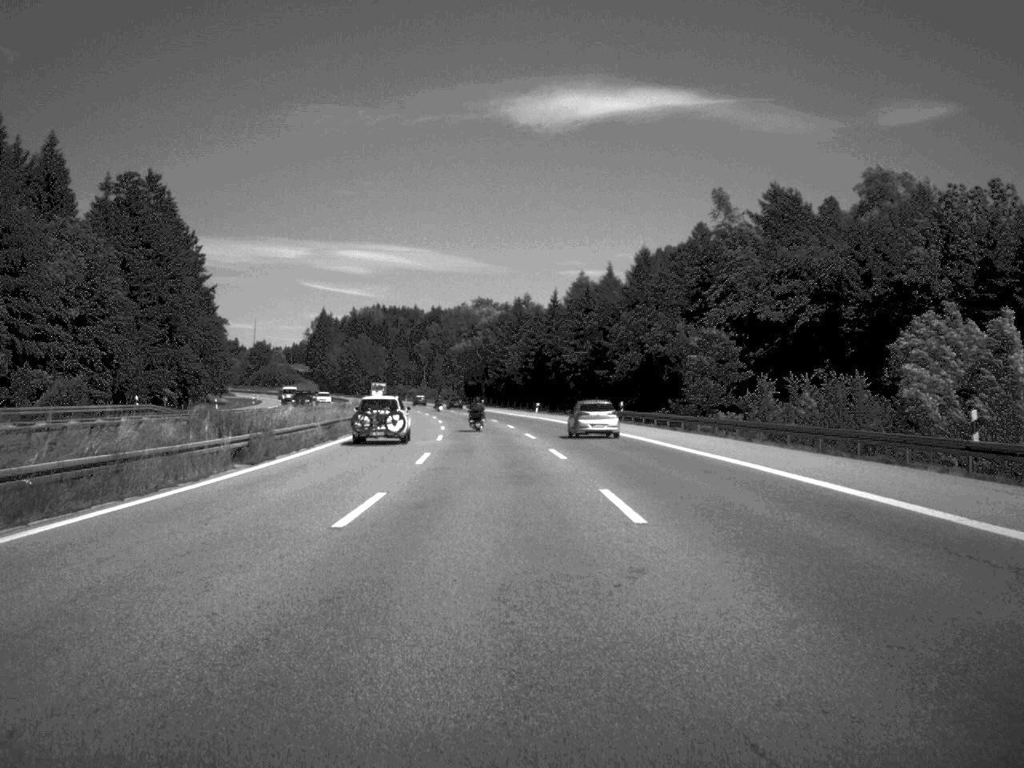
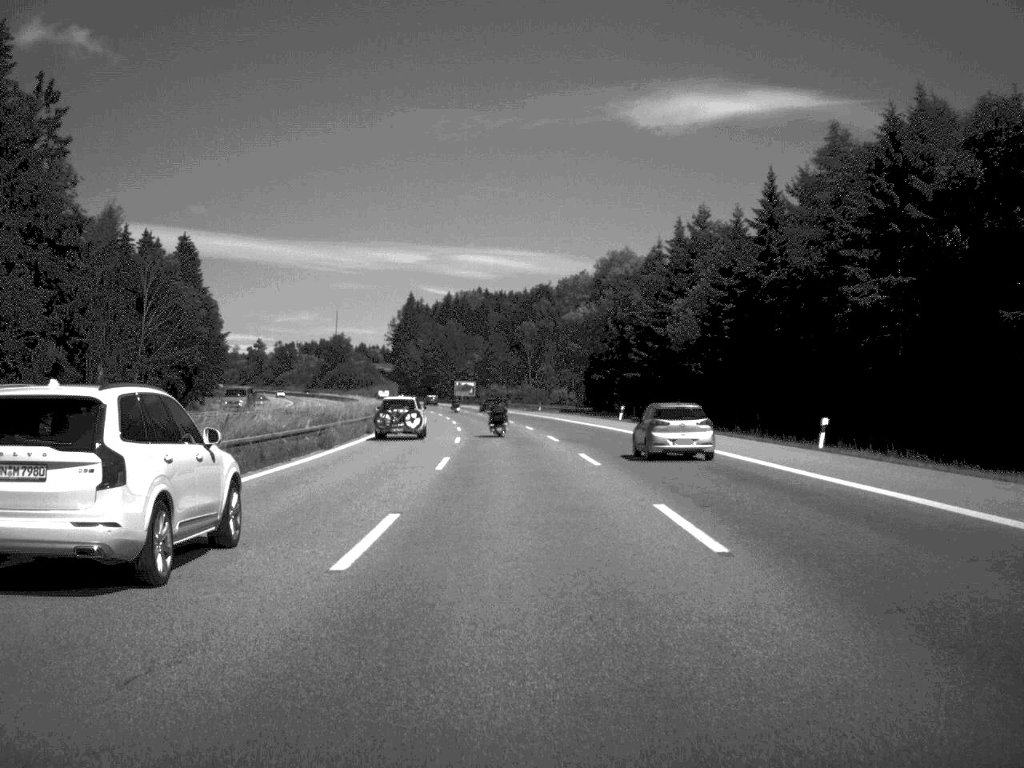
(-4.4, +88.9) m; -6°
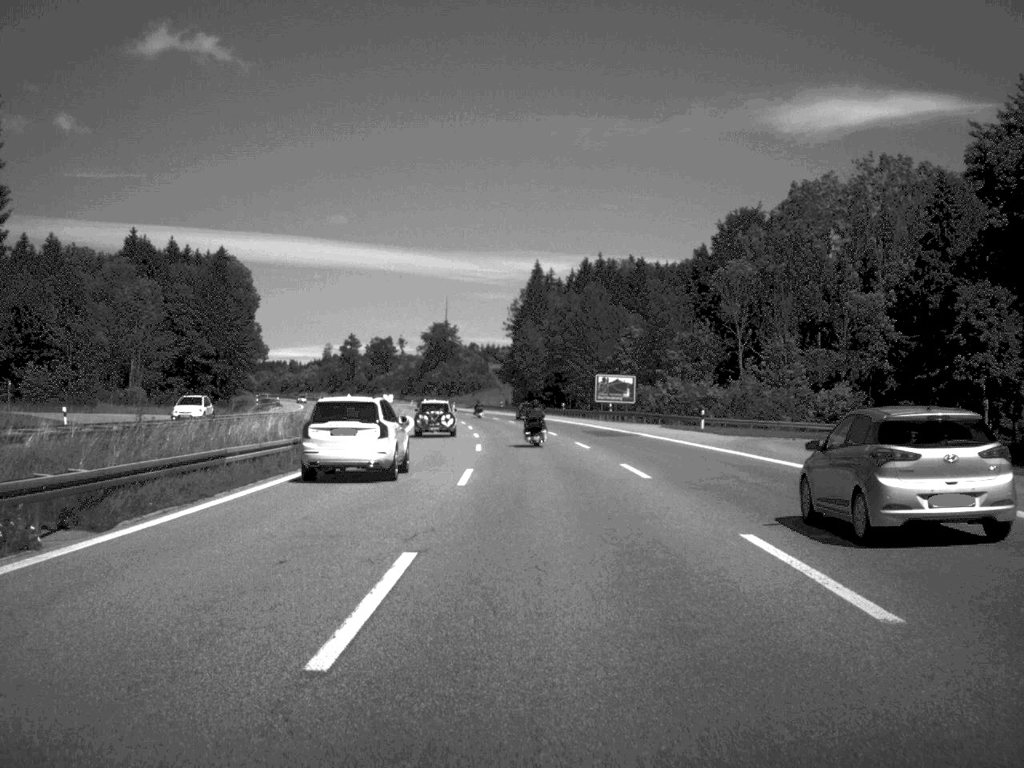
(-5.7, +106.7) m; -7°
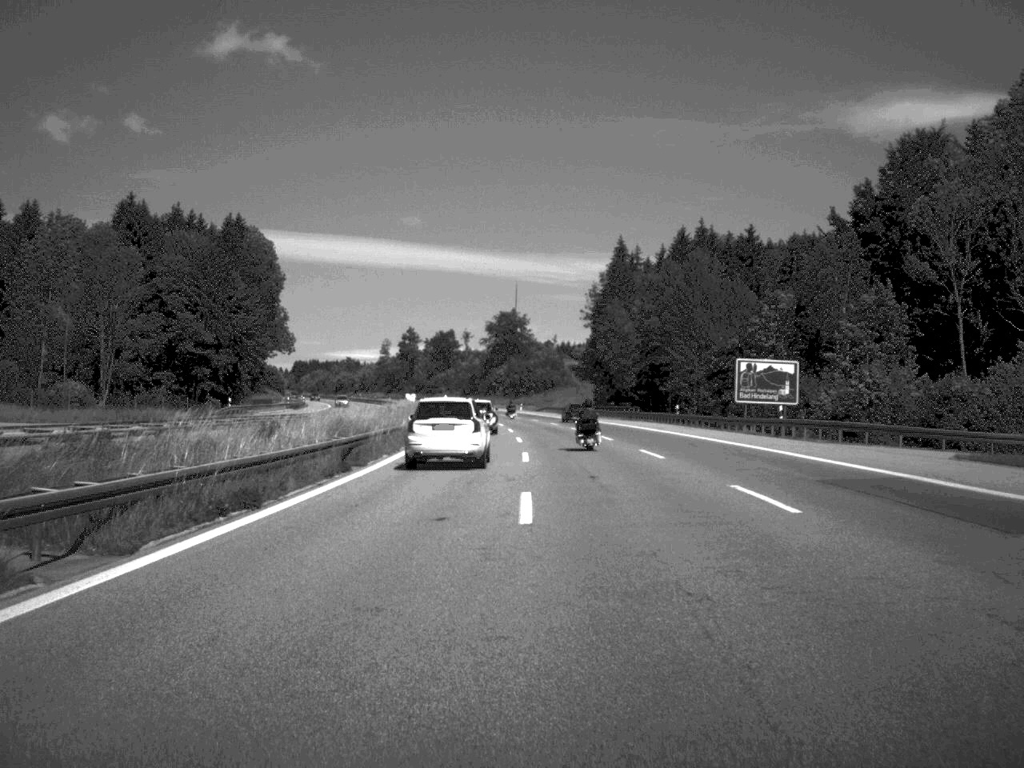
(-1.3, +42.7) m; -3°
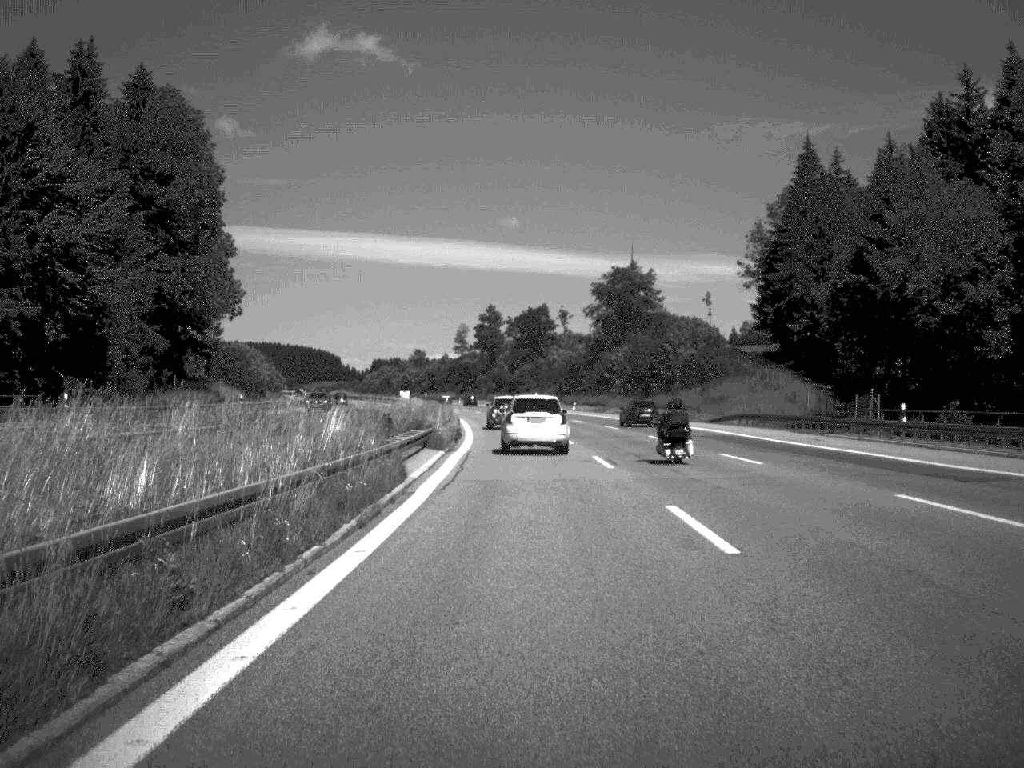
(-3.9, +89.8) m; -5°
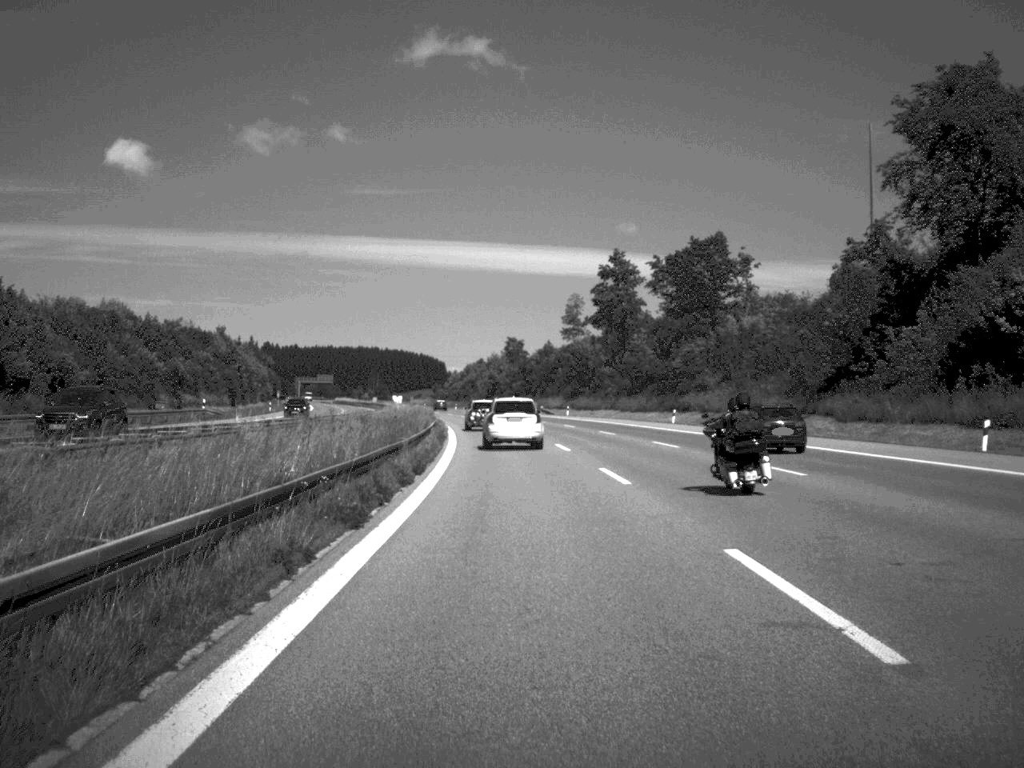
(-4.5, +108.0) m; -6°
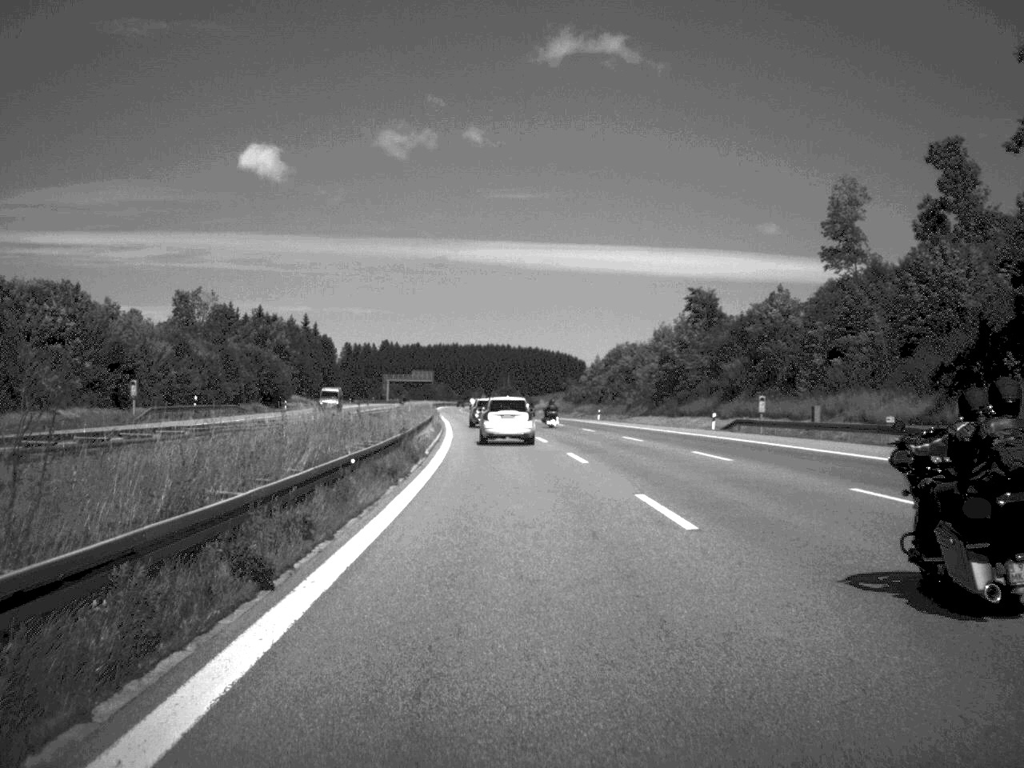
(-6.5, +112.3) m; -7°
